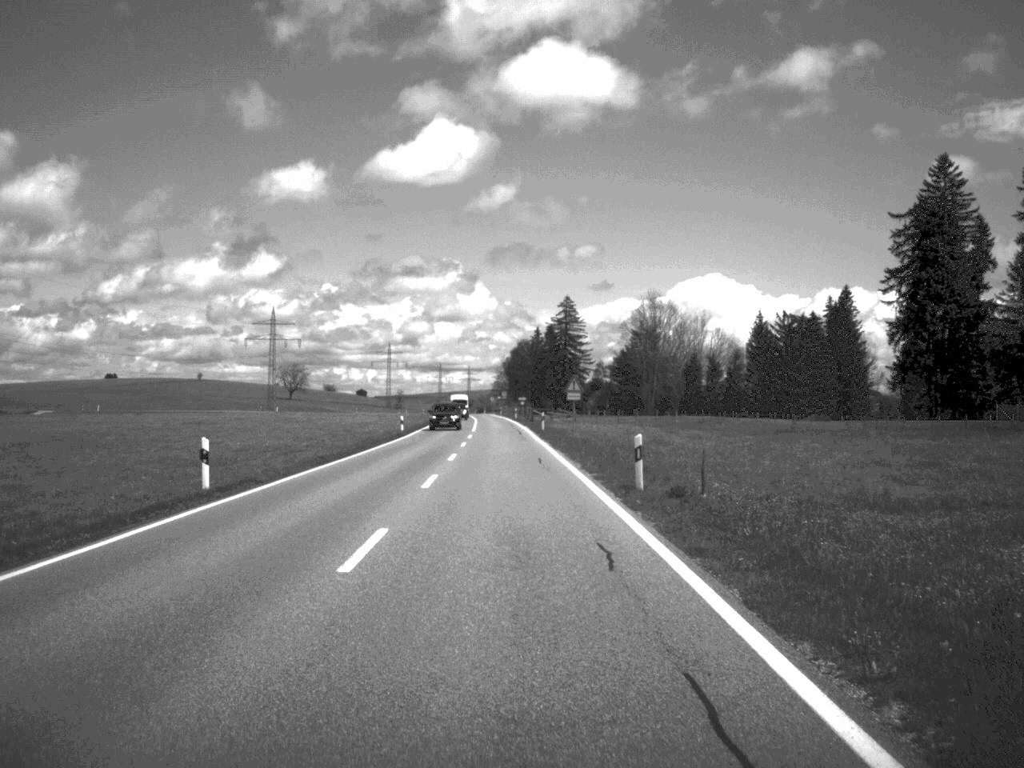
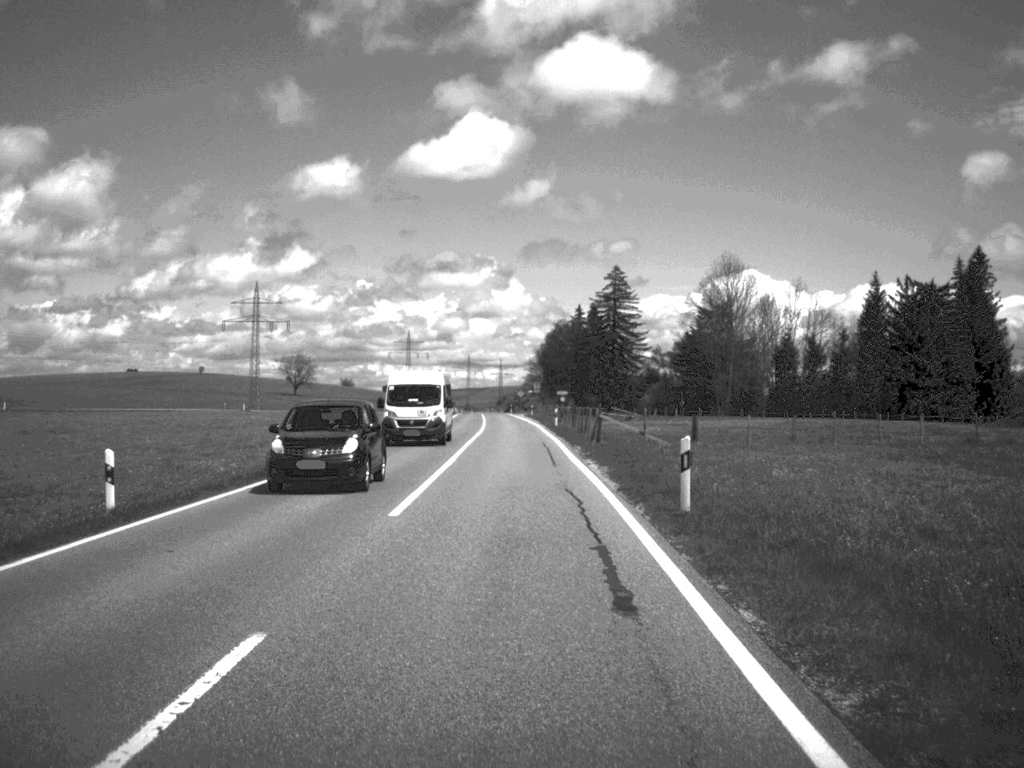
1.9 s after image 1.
(-0.8, +54.1) m; -2°
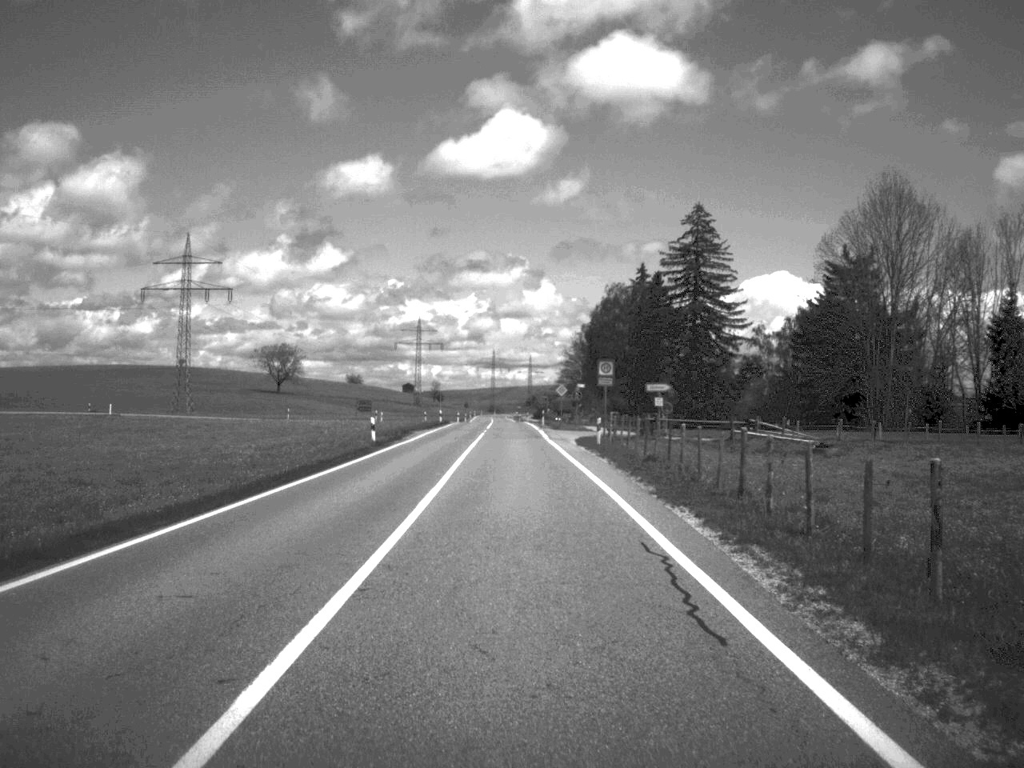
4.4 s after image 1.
(-1.0, +71.4) m; -1°
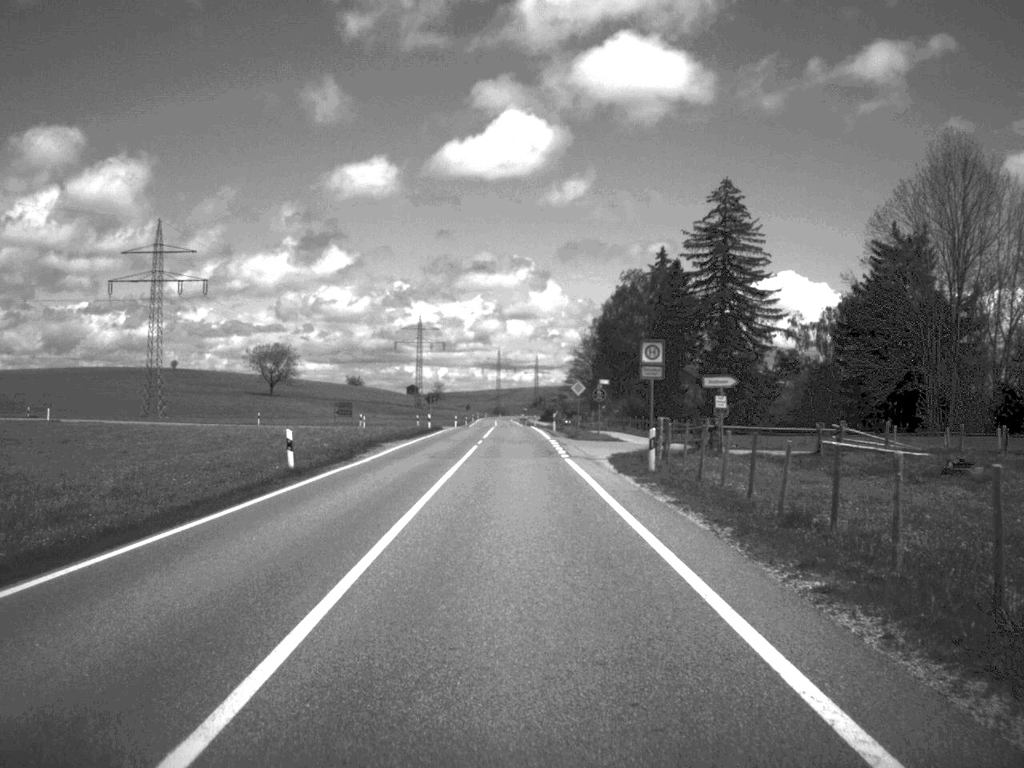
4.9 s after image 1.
(0.0, +16.9) m; 0°
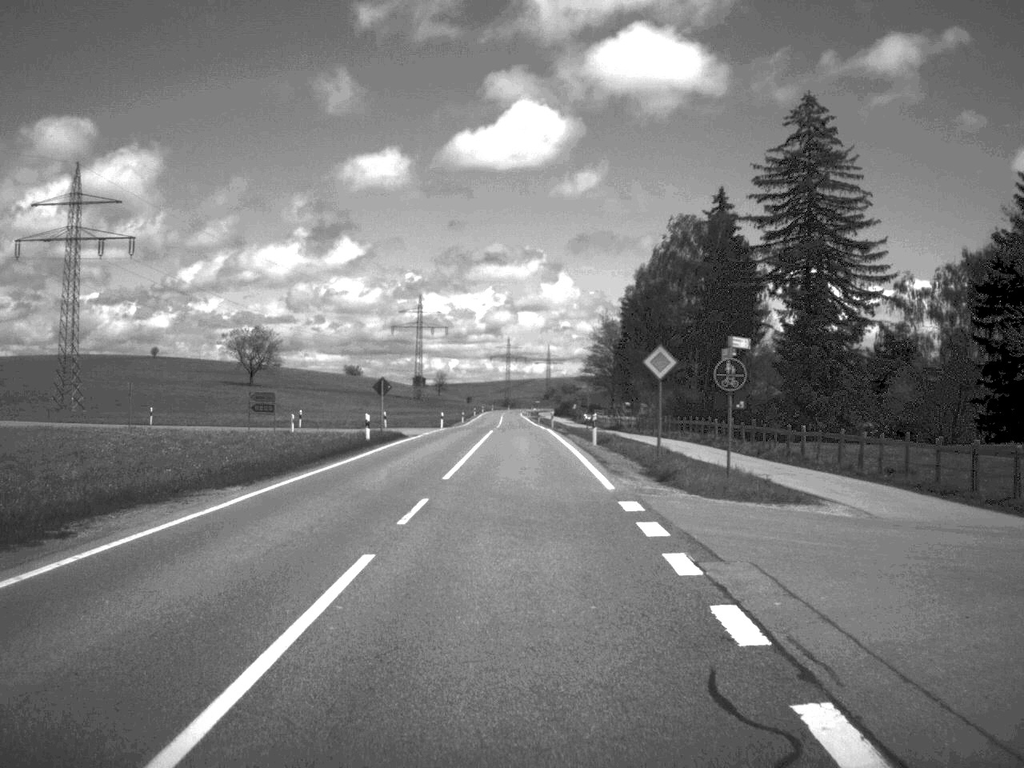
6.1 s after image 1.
(-0.2, +34.8) m; -1°
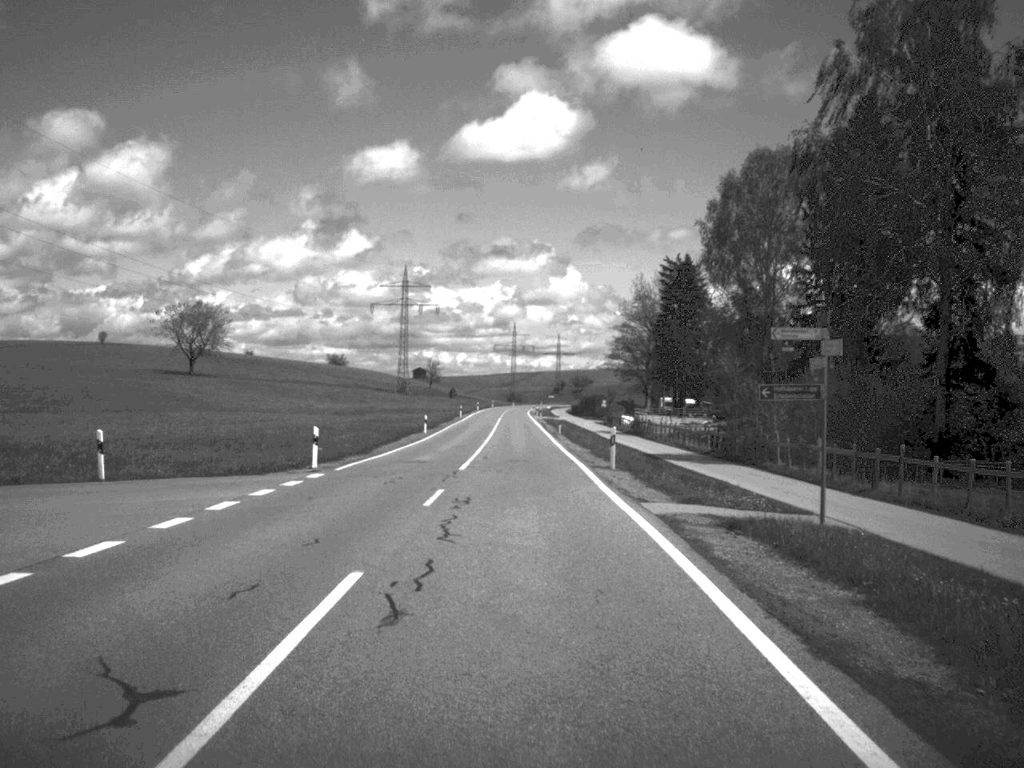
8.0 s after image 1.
(-0.2, +55.3) m; 0°
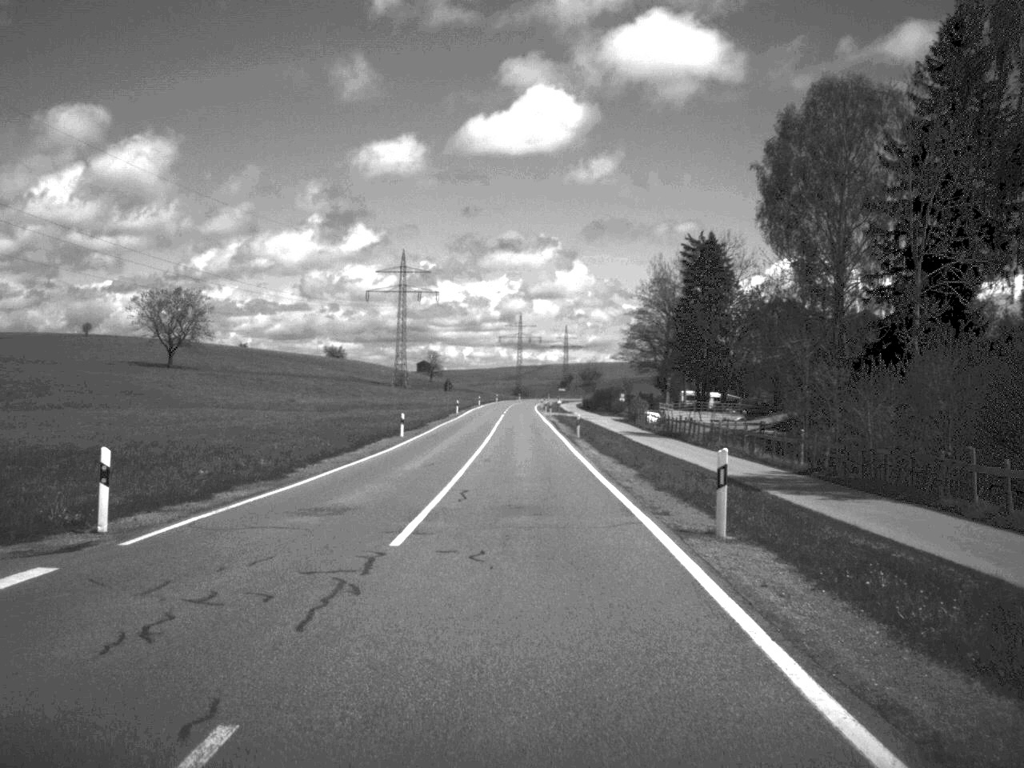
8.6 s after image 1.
(-0.1, +17.1) m; 0°
